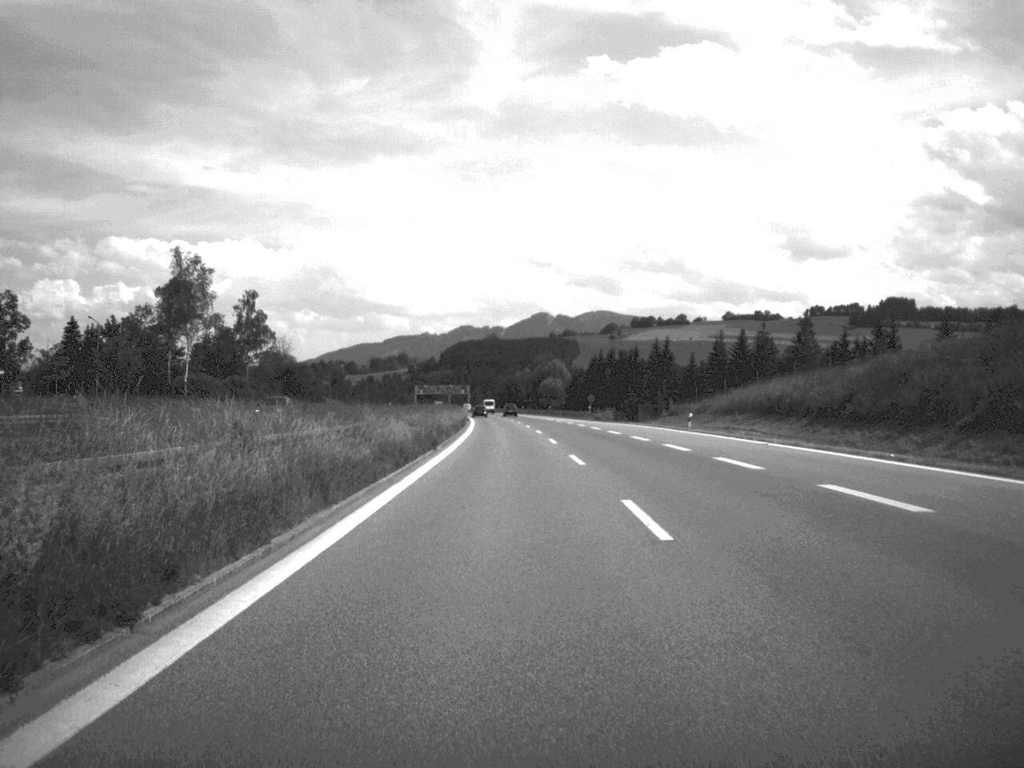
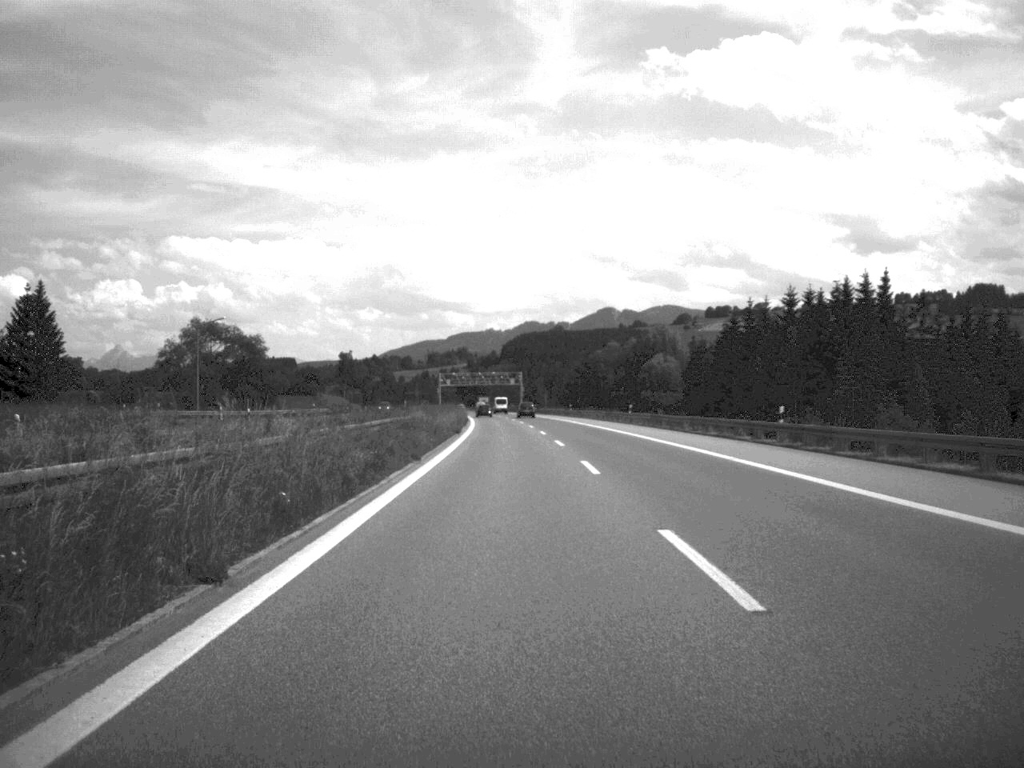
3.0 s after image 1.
(-3.3, +128.1) m; -3°
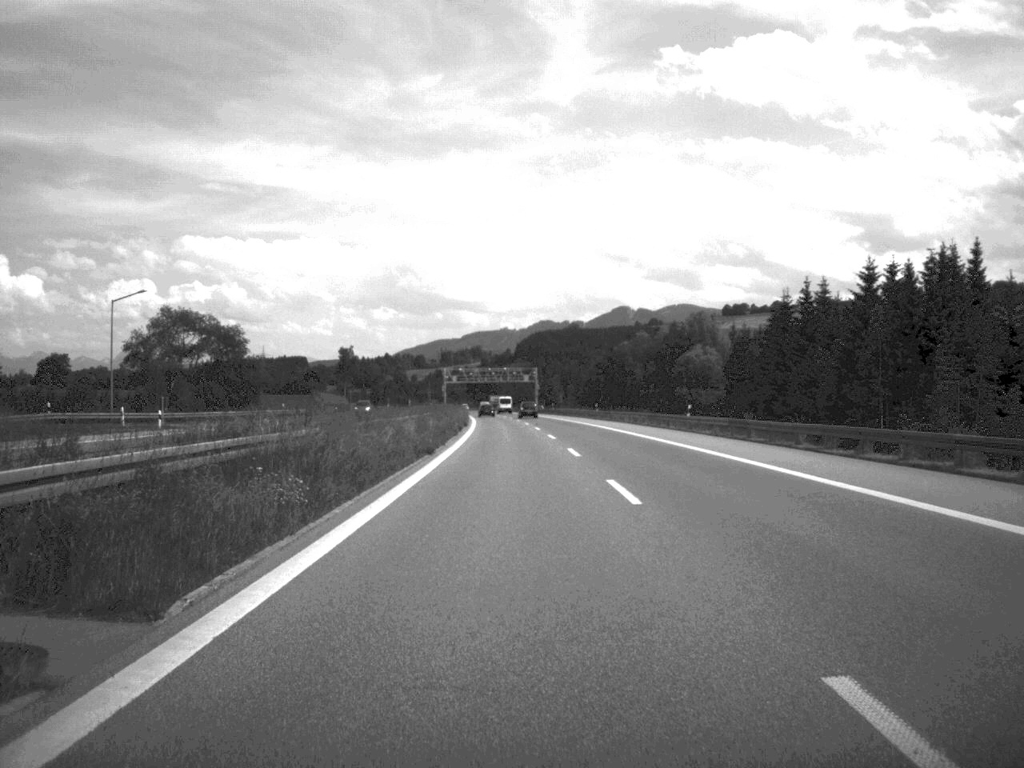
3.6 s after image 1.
(-0.2, +25.9) m; -1°
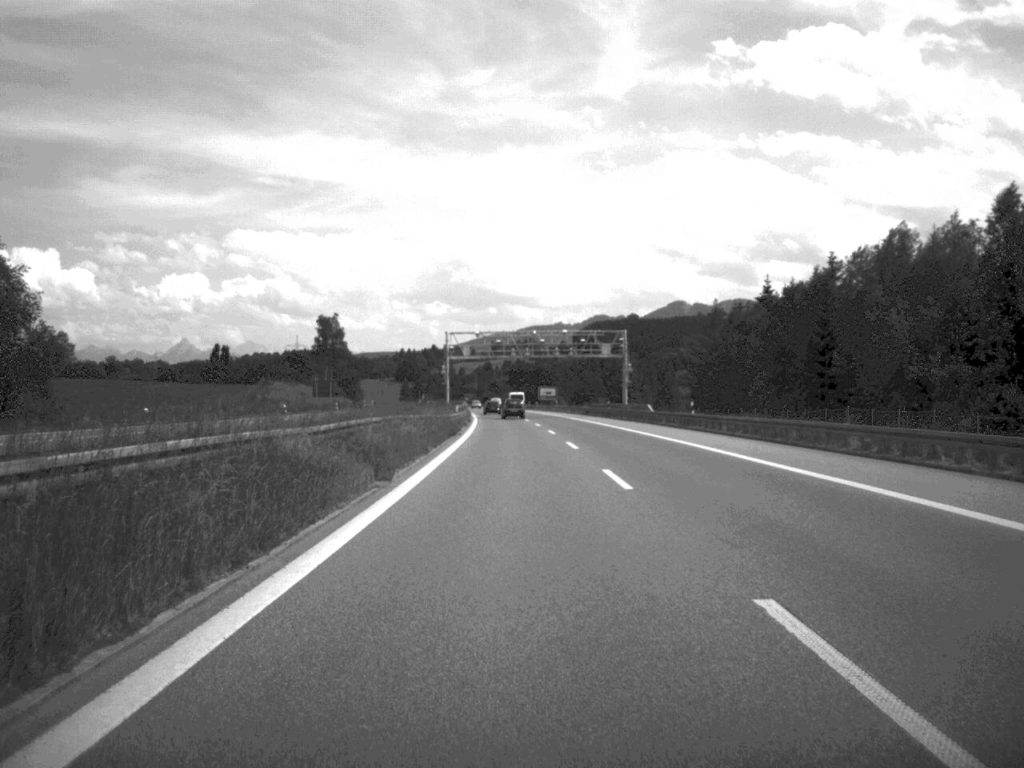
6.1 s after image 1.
(-2.1, +103.0) m; -2°
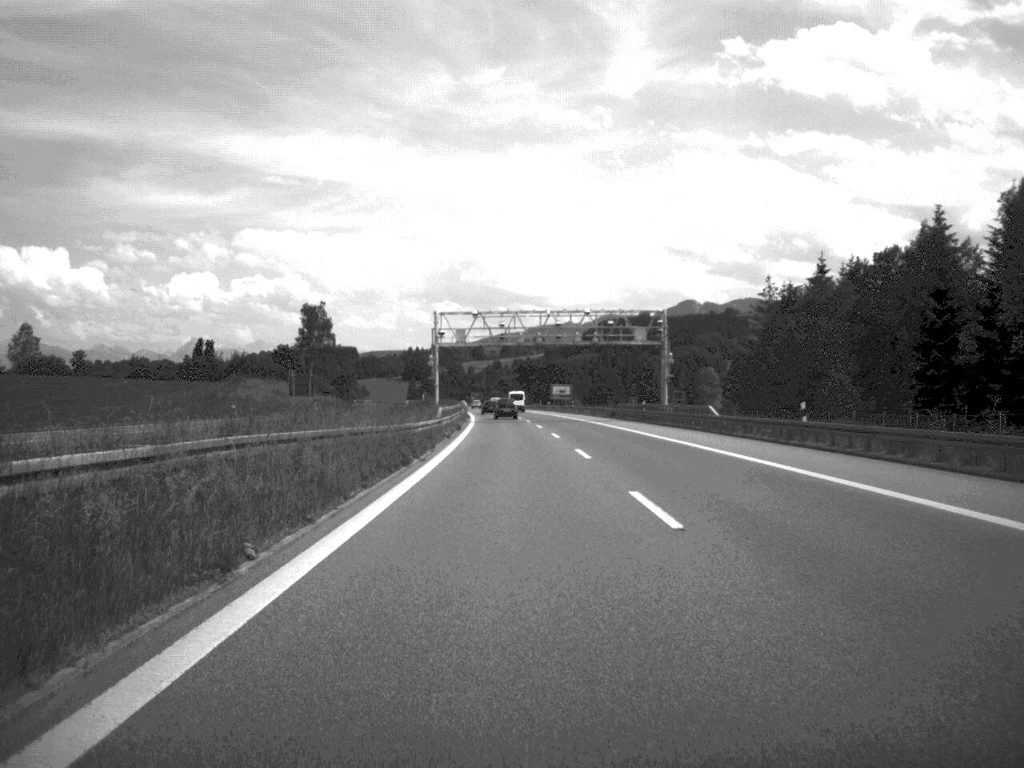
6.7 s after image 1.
(-0.1, +24.2) m; 0°
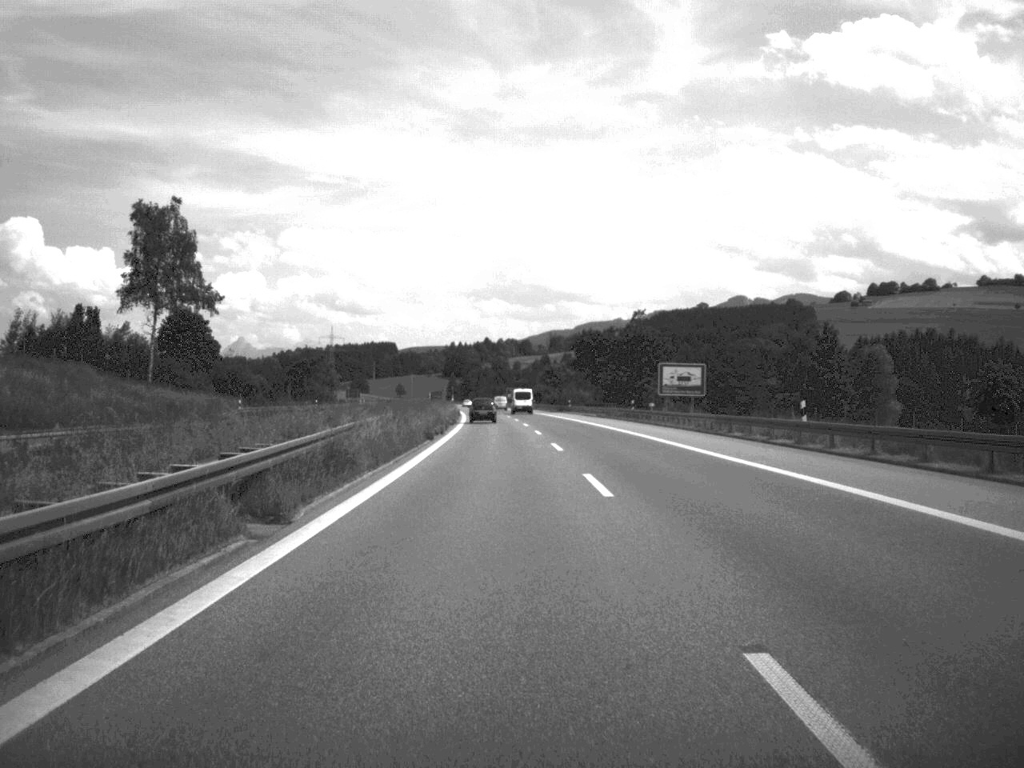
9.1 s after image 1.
(-1.8, +100.8) m; -2°
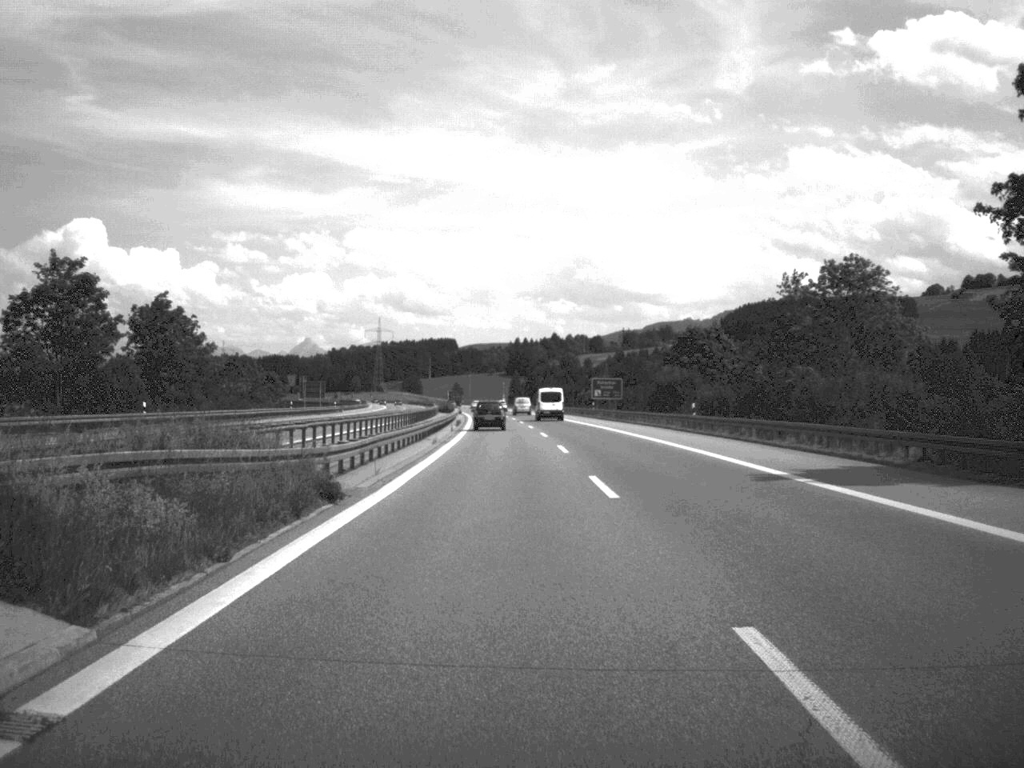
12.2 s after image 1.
(-3.6, +122.1) m; -3°
